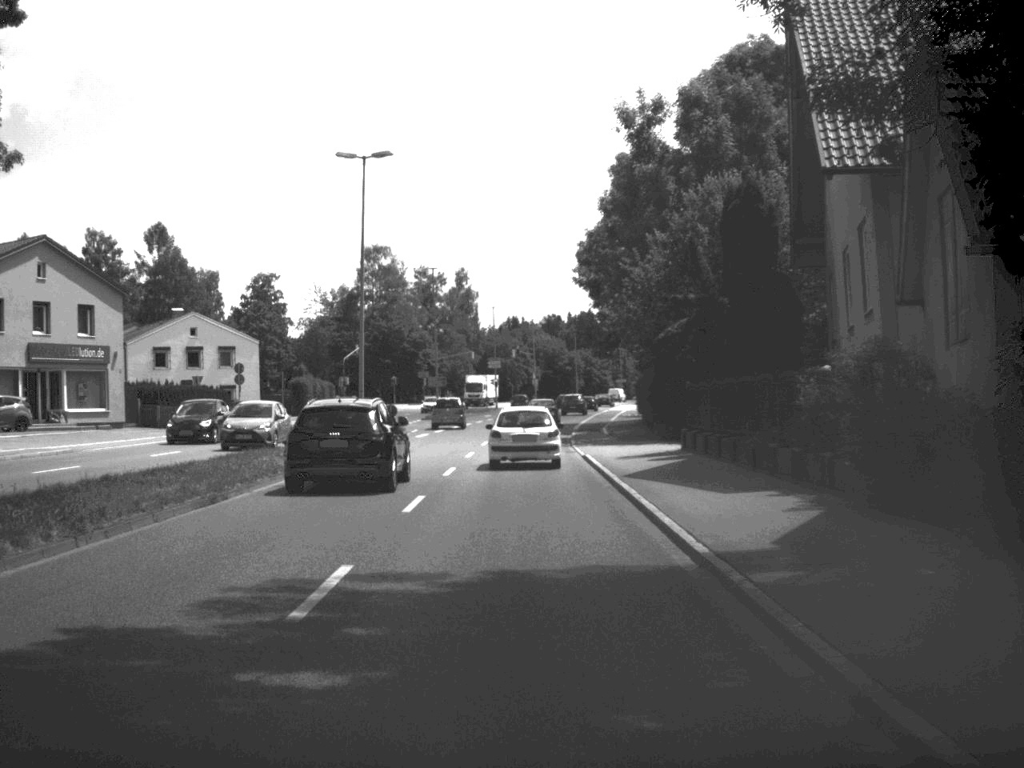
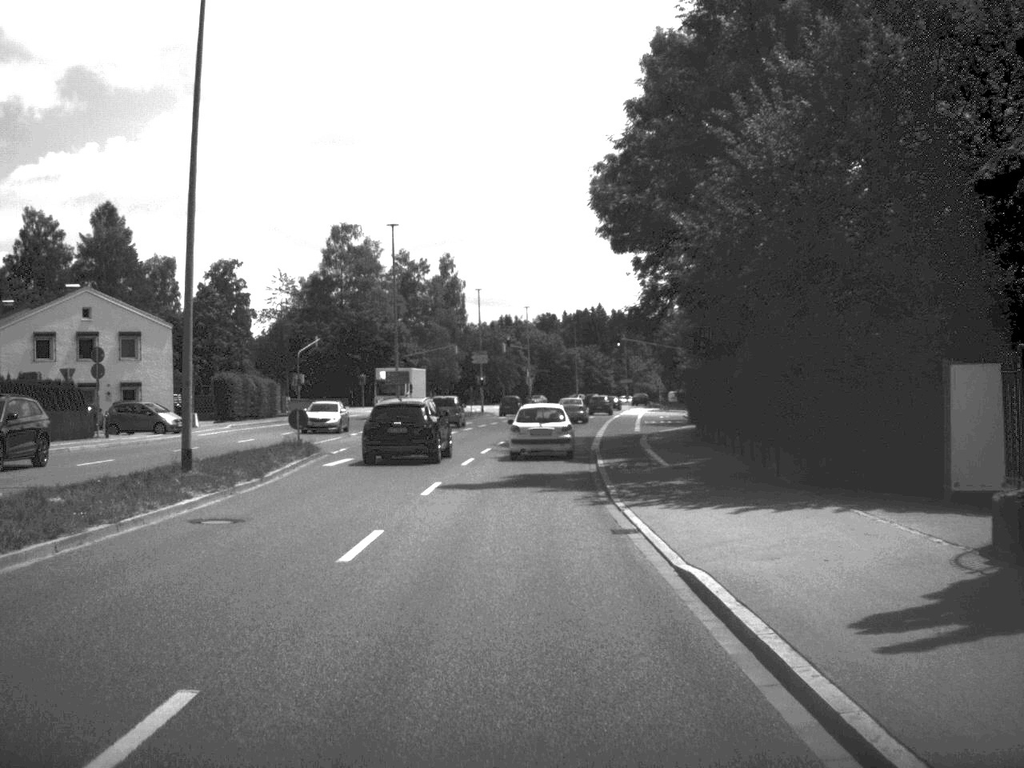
(0.0, +23.0) m; 0°
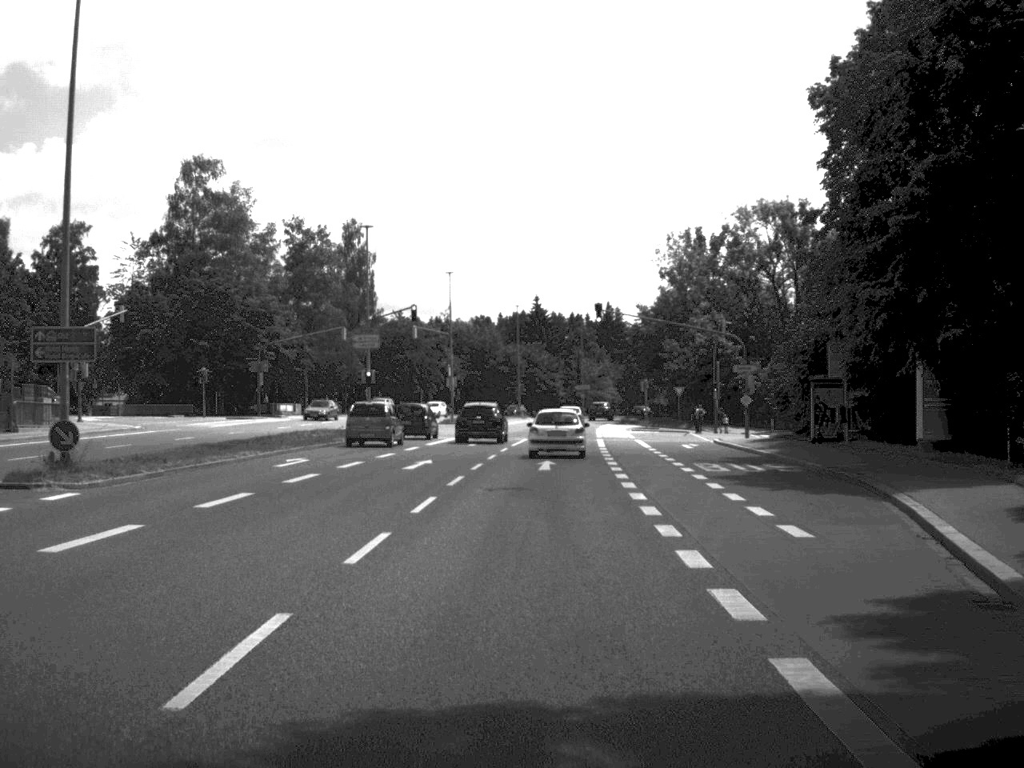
(+0.7, +42.0) m; +3°
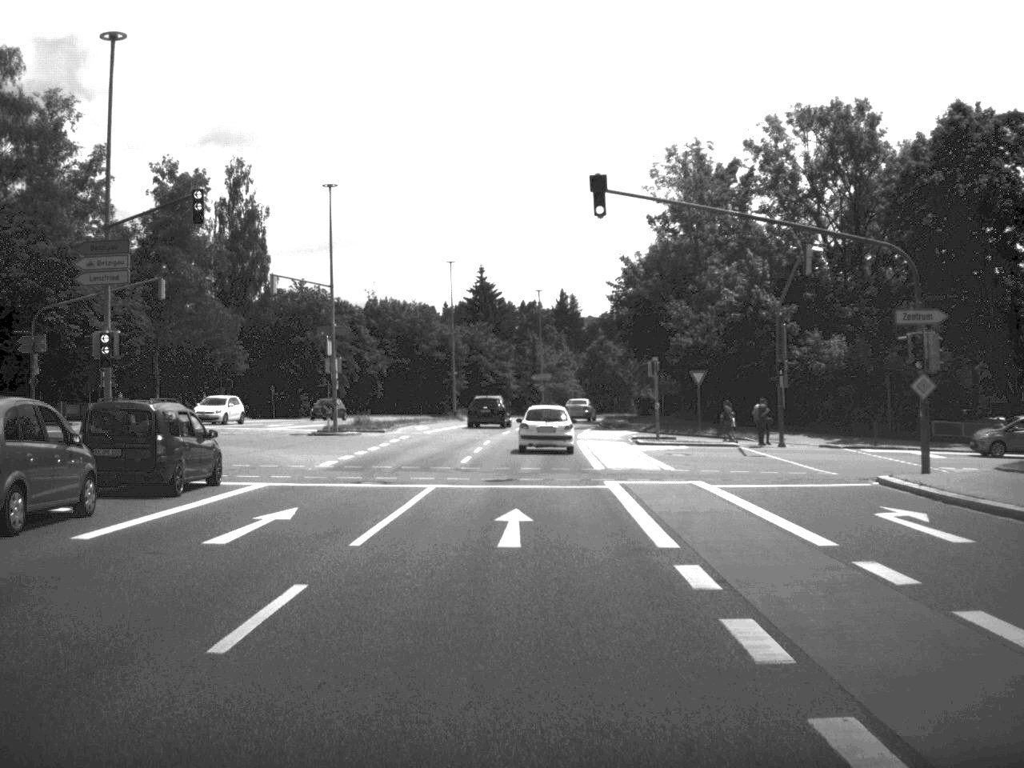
(+0.7, +34.0) m; +2°
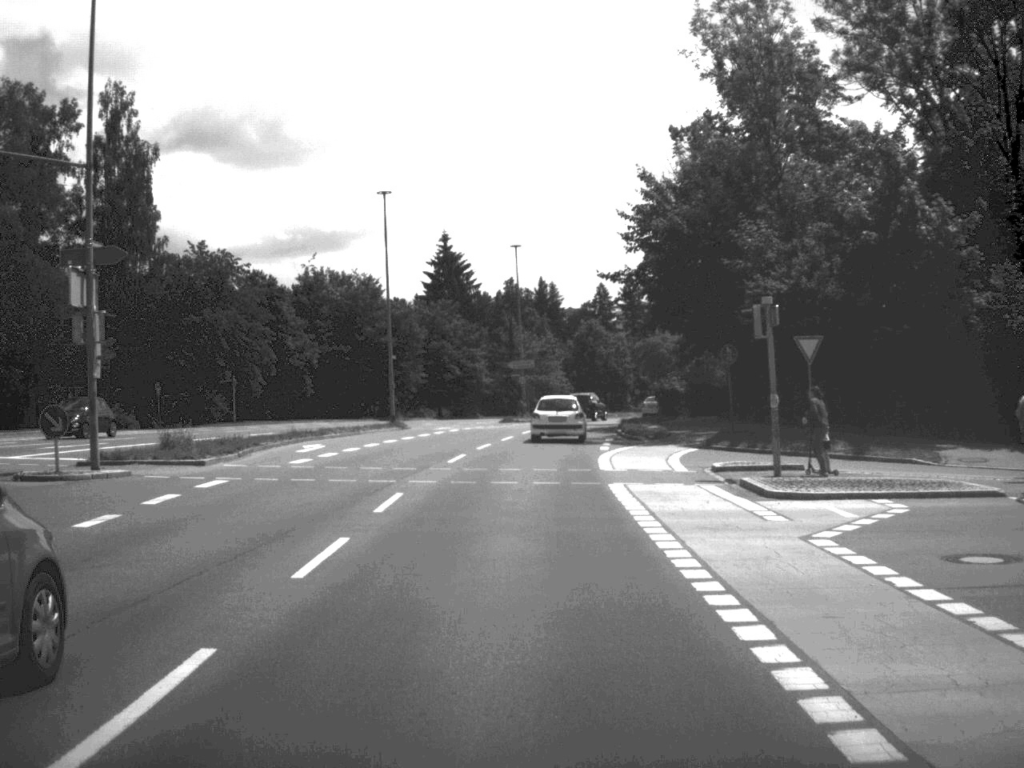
(+0.1, +27.5) m; +1°
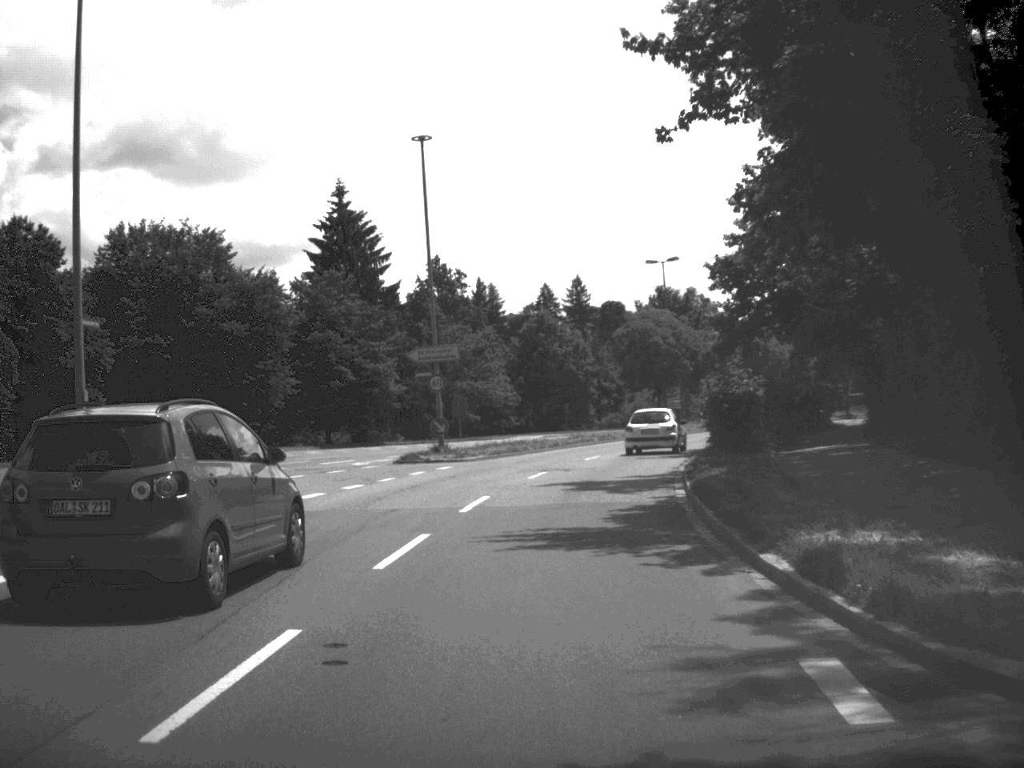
(+0.6, +34.3) m; +3°
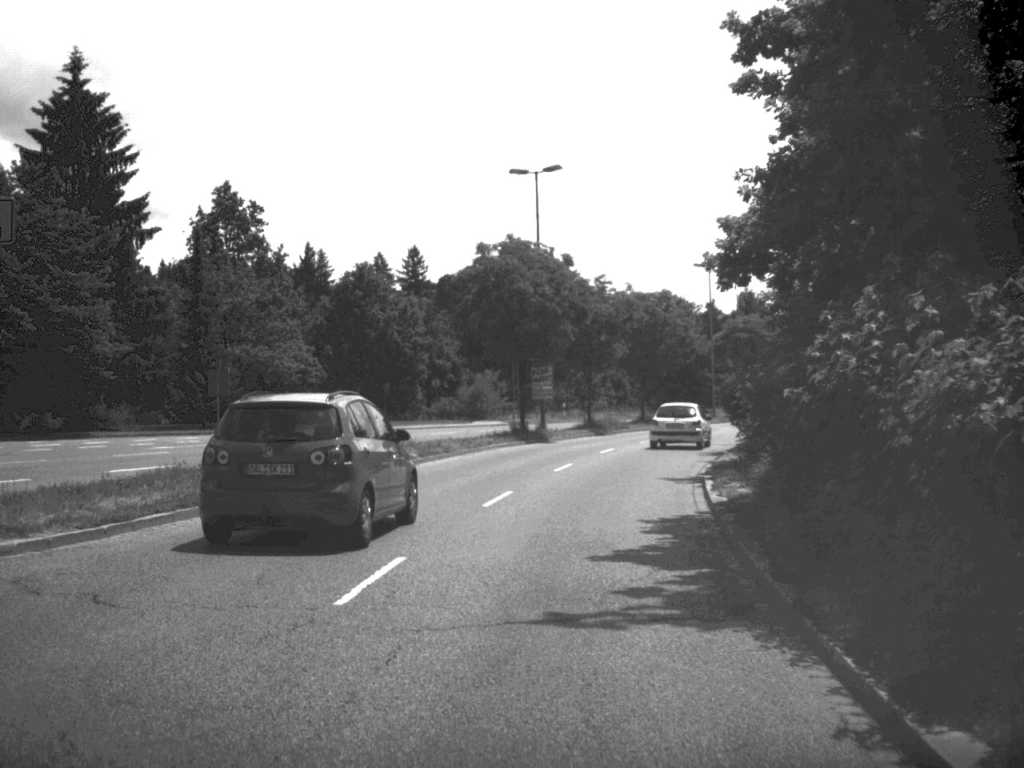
(+1.6, +26.7) m; +7°
